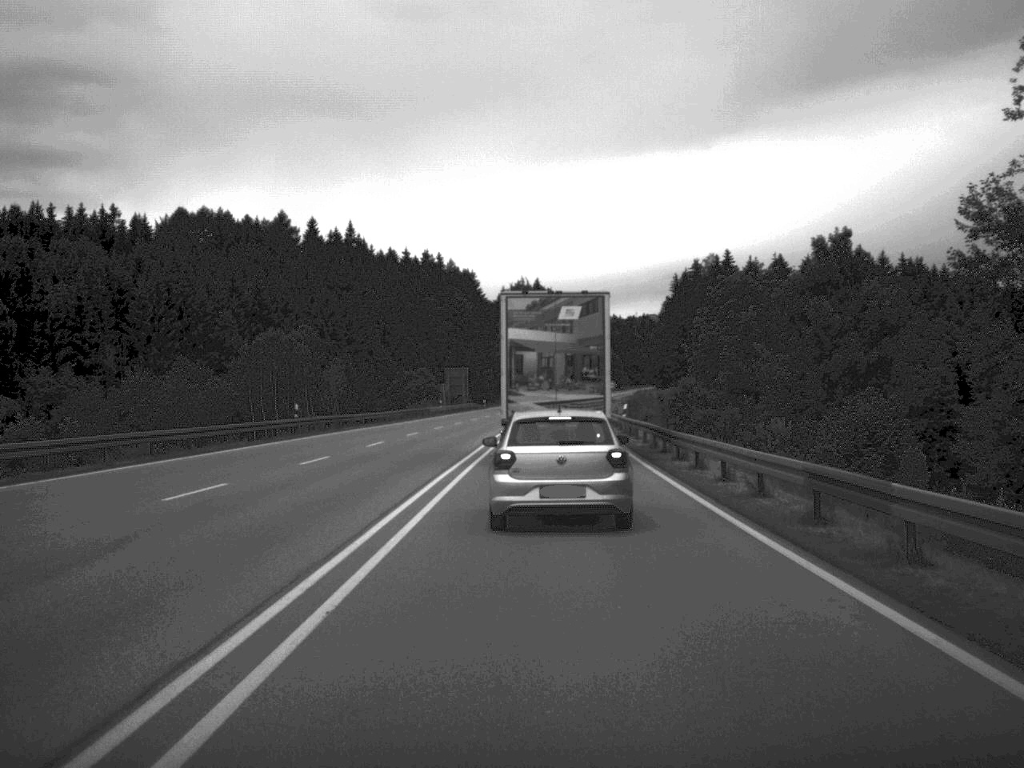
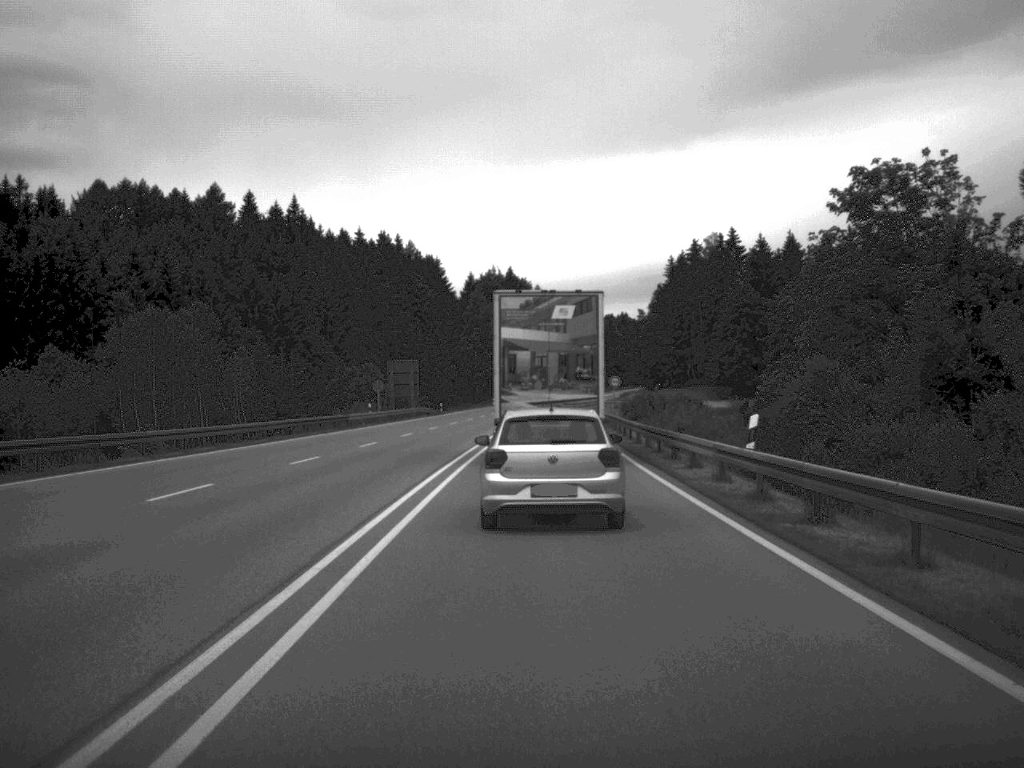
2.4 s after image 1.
(+0.3, +35.7) m; +1°
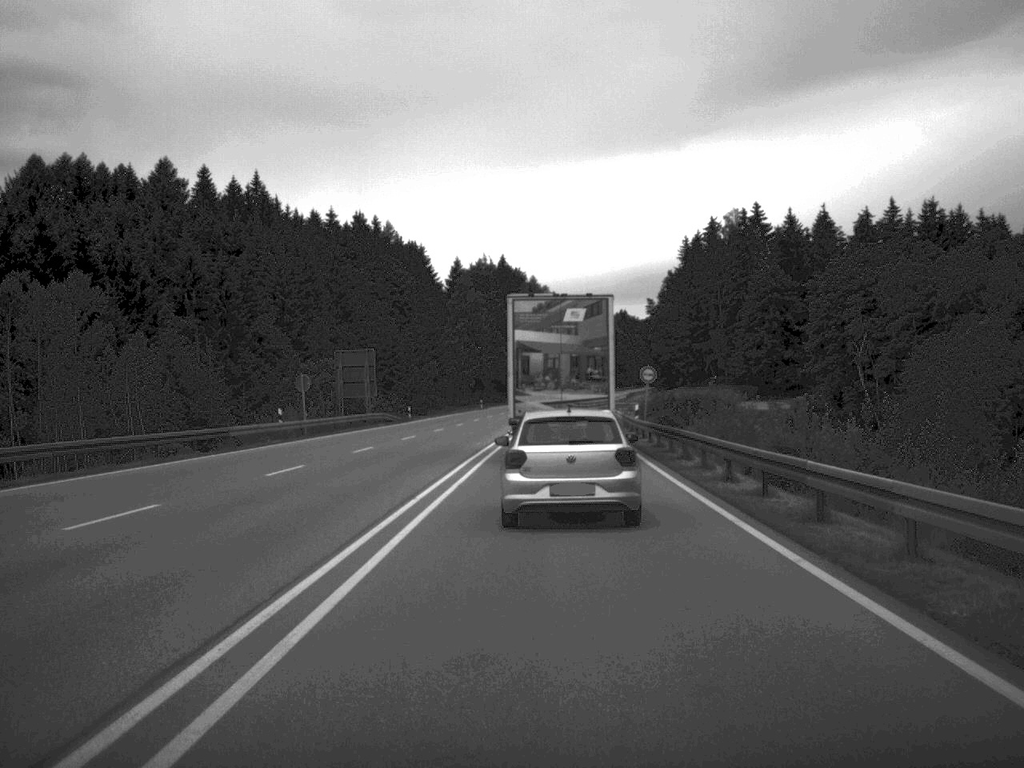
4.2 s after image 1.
(+0.1, +27.5) m; 0°
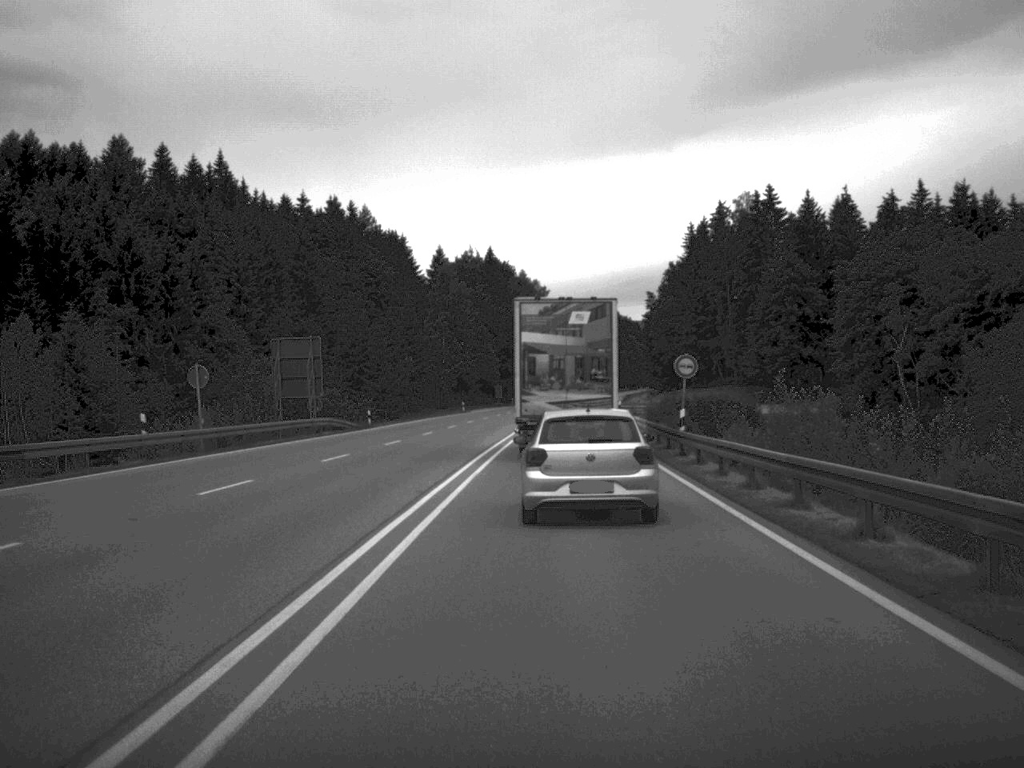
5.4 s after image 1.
(+0.1, +17.6) m; 0°
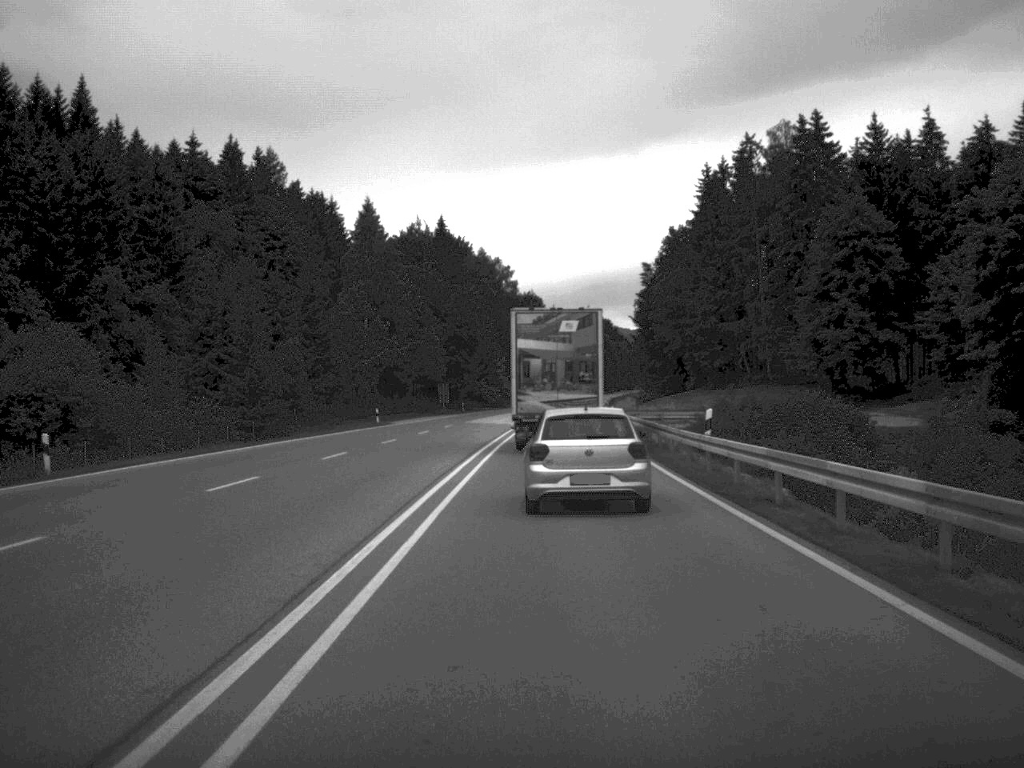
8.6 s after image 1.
(+0.7, +46.1) m; +1°
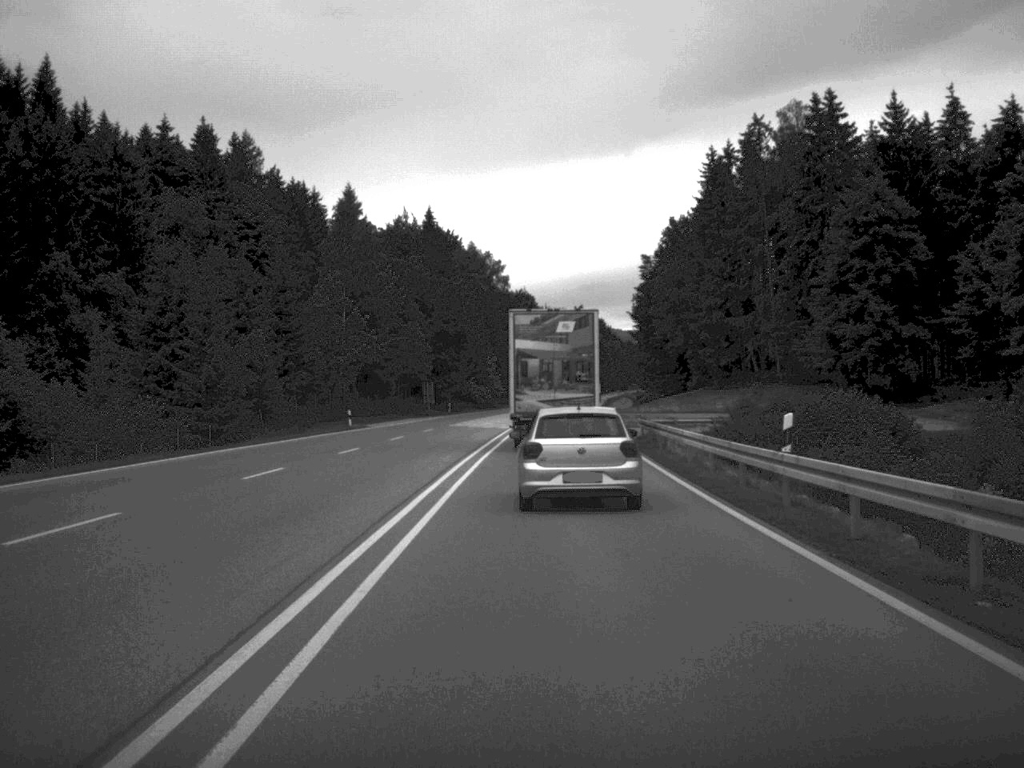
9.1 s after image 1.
(0.0, +8.8) m; 0°
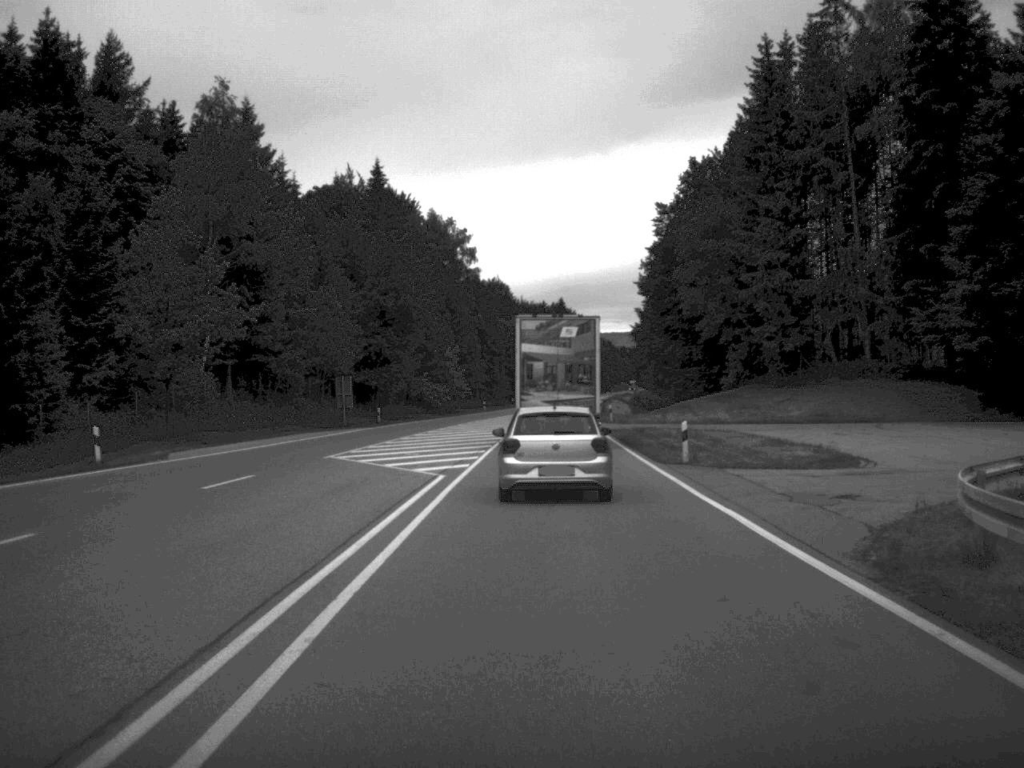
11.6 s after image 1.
(+0.4, +38.2) m; +1°
